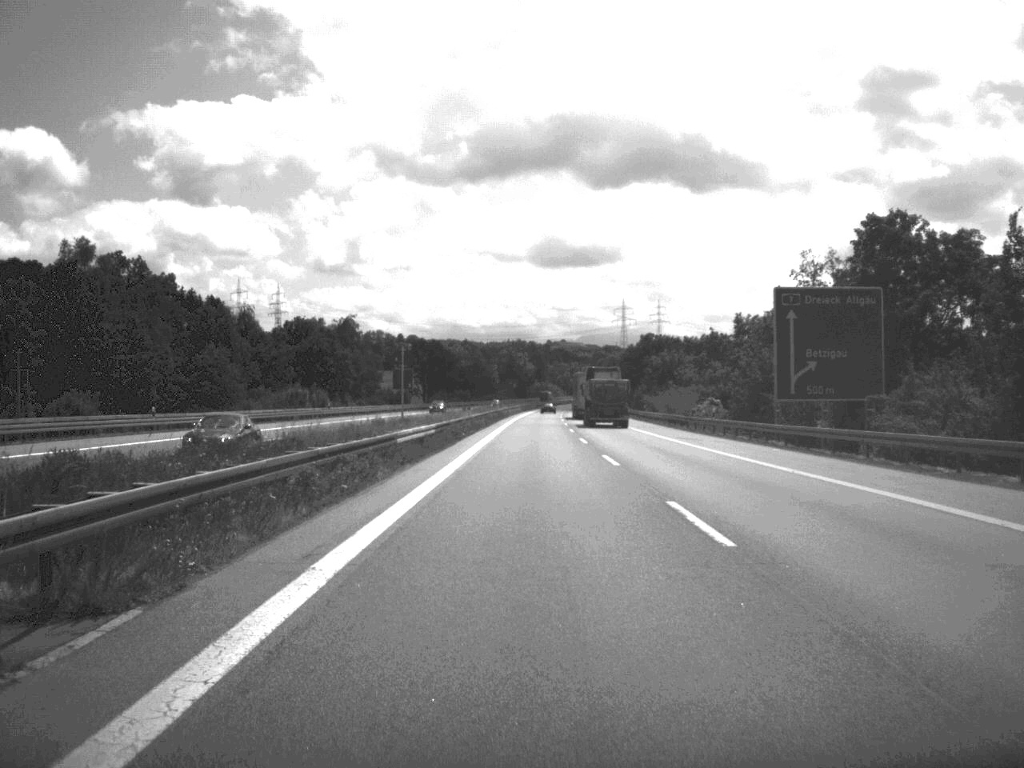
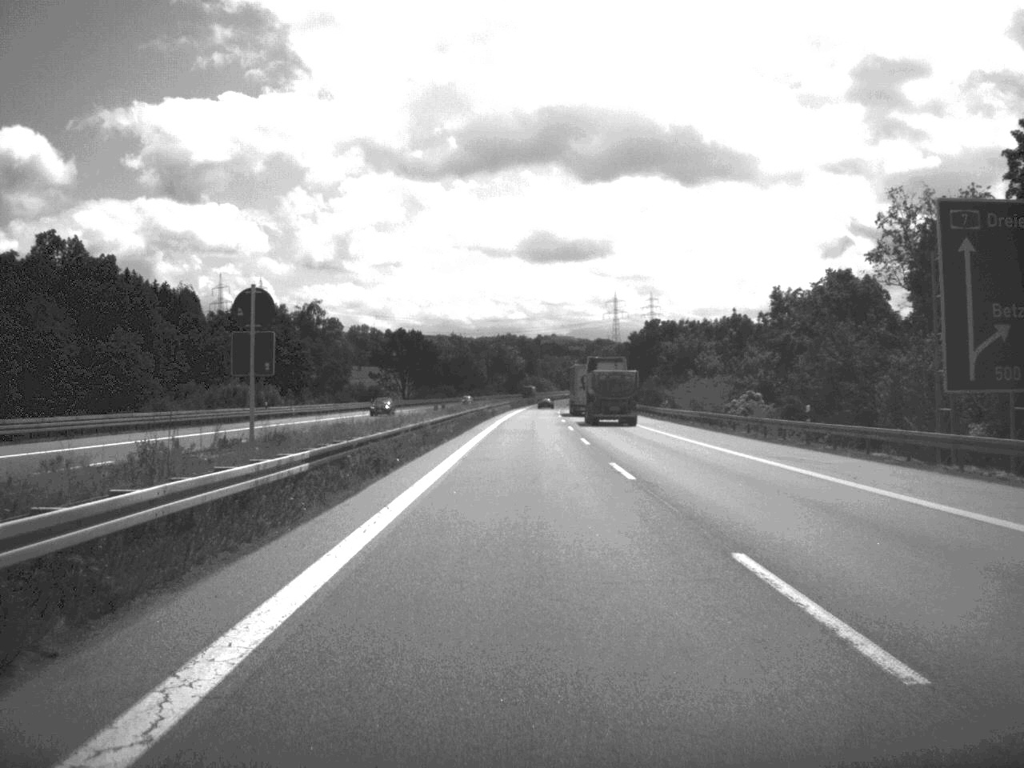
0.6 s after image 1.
(+0.1, +24.3) m; 0°
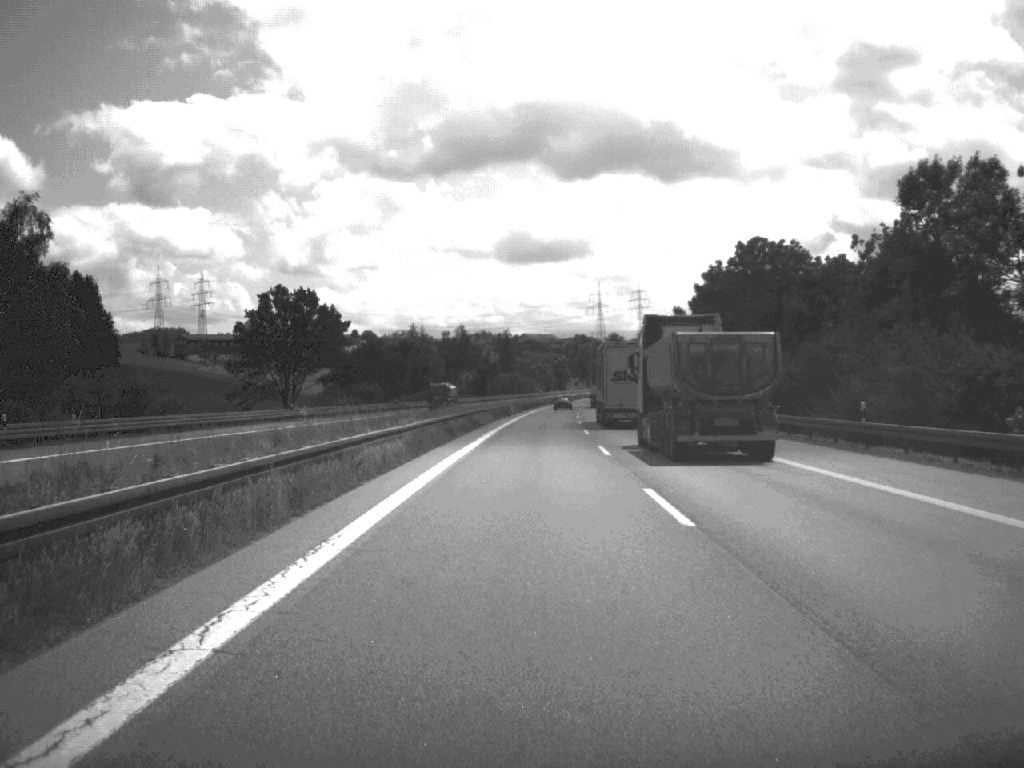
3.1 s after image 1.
(+0.6, +98.2) m; +1°
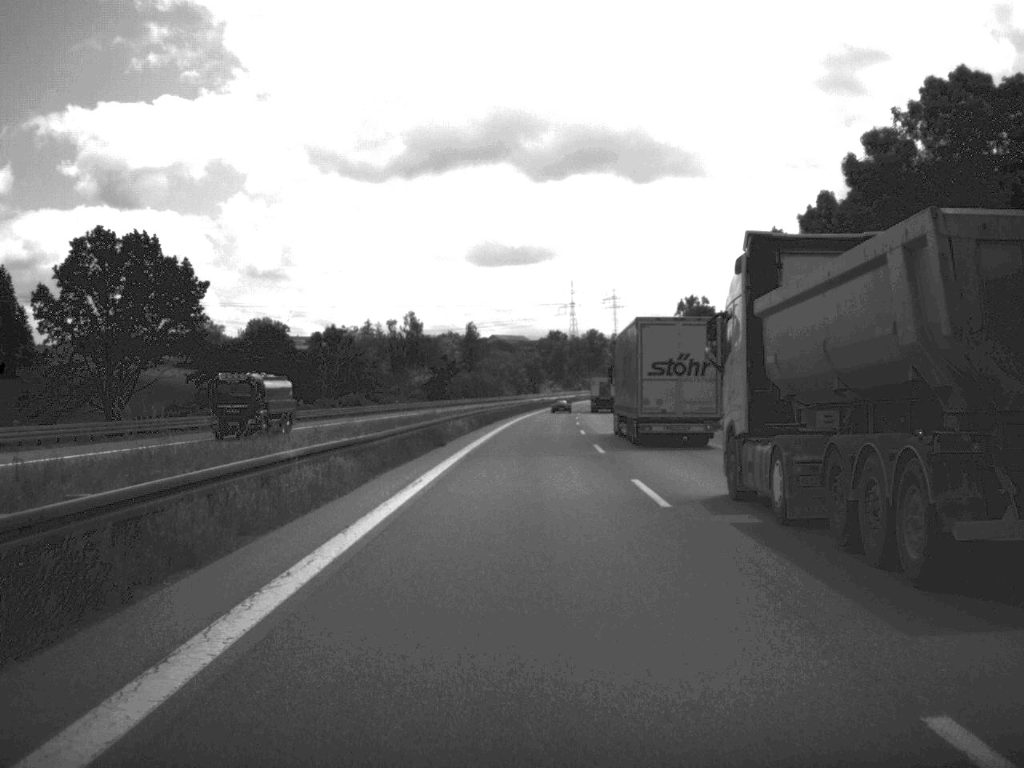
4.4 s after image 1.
(+0.5, +50.2) m; +1°
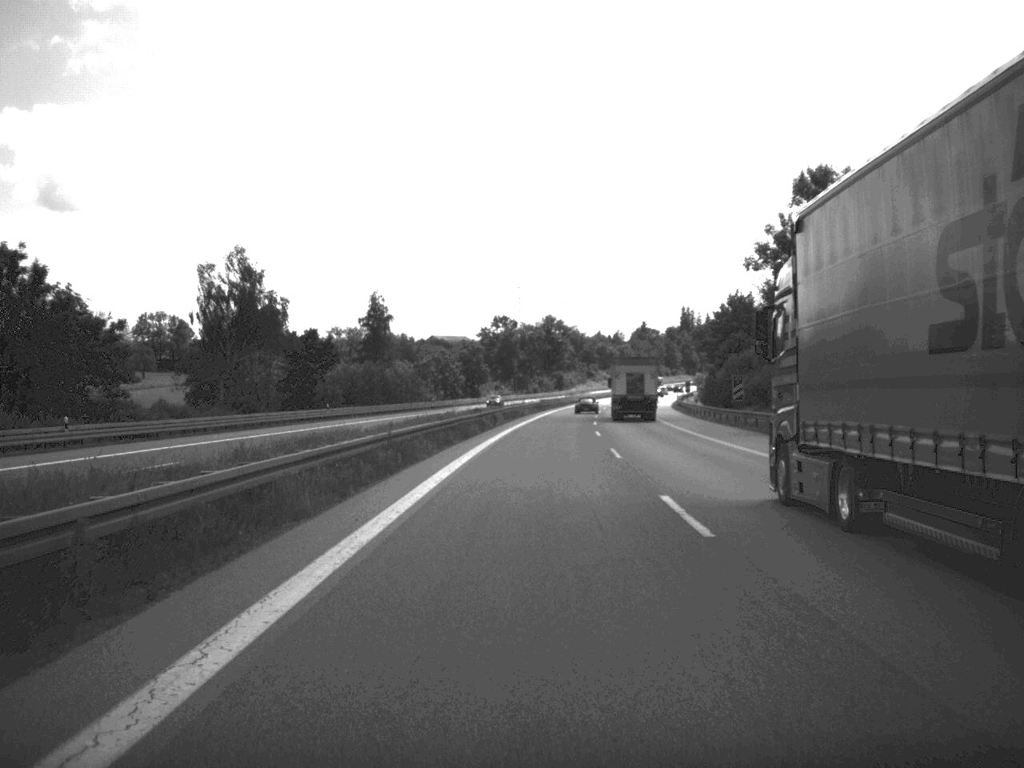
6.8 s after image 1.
(+1.6, +92.2) m; +2°
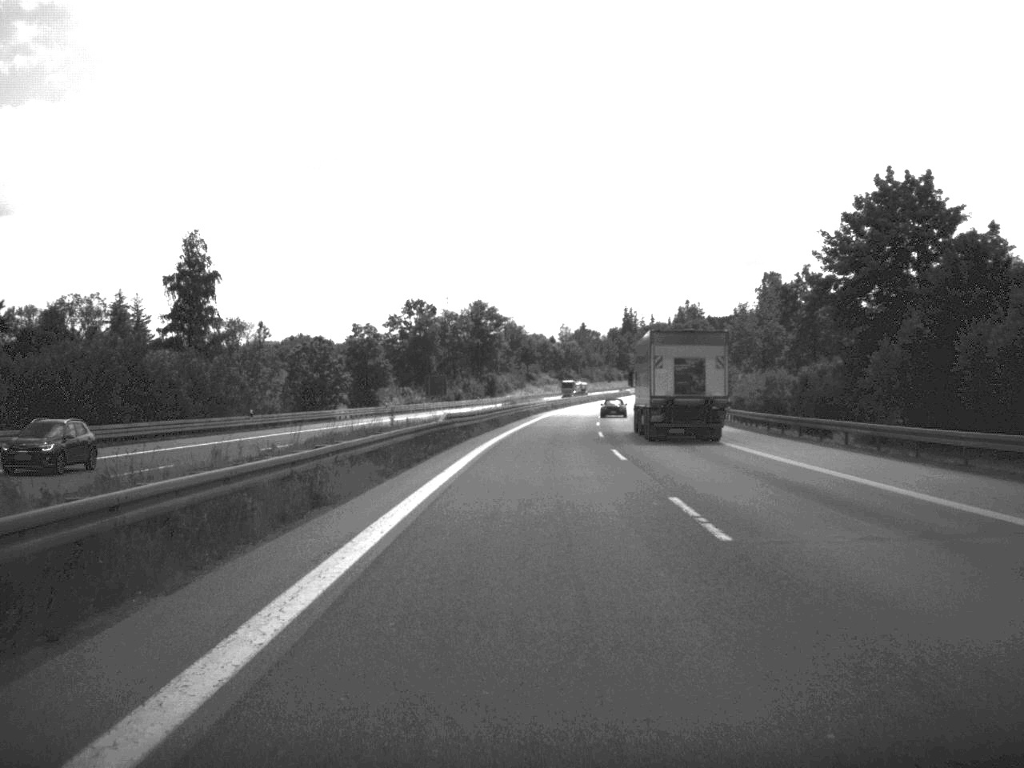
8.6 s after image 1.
(+1.7, +71.3) m; +3°
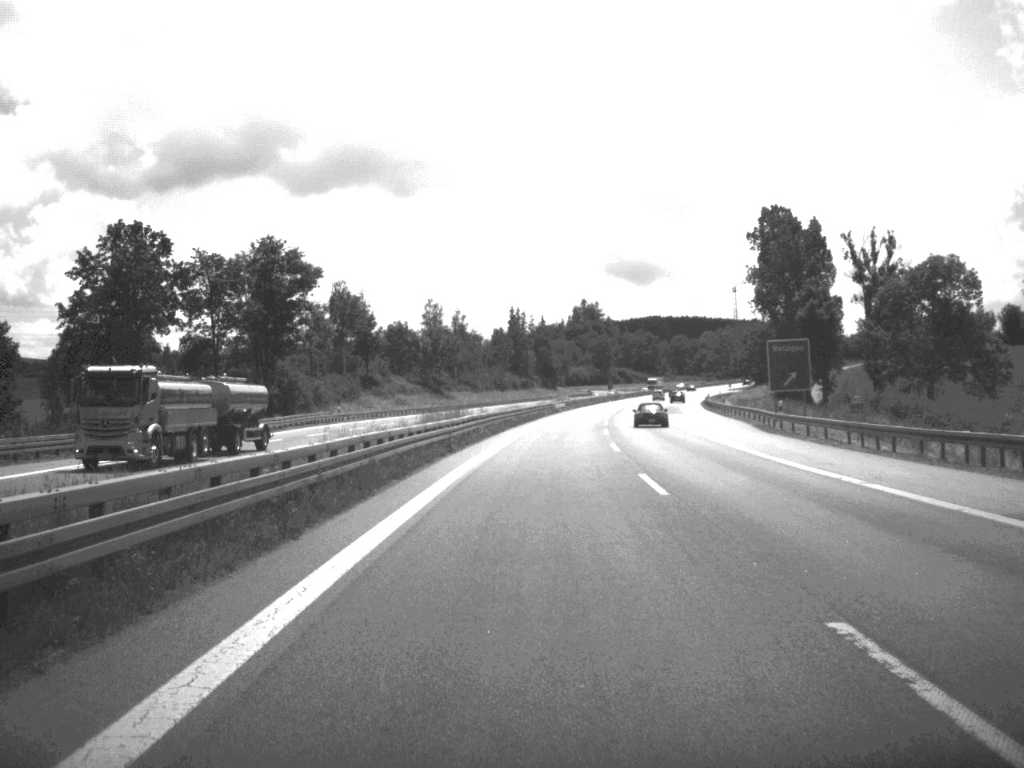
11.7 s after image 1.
(+5.2, +117.0) m; +5°
